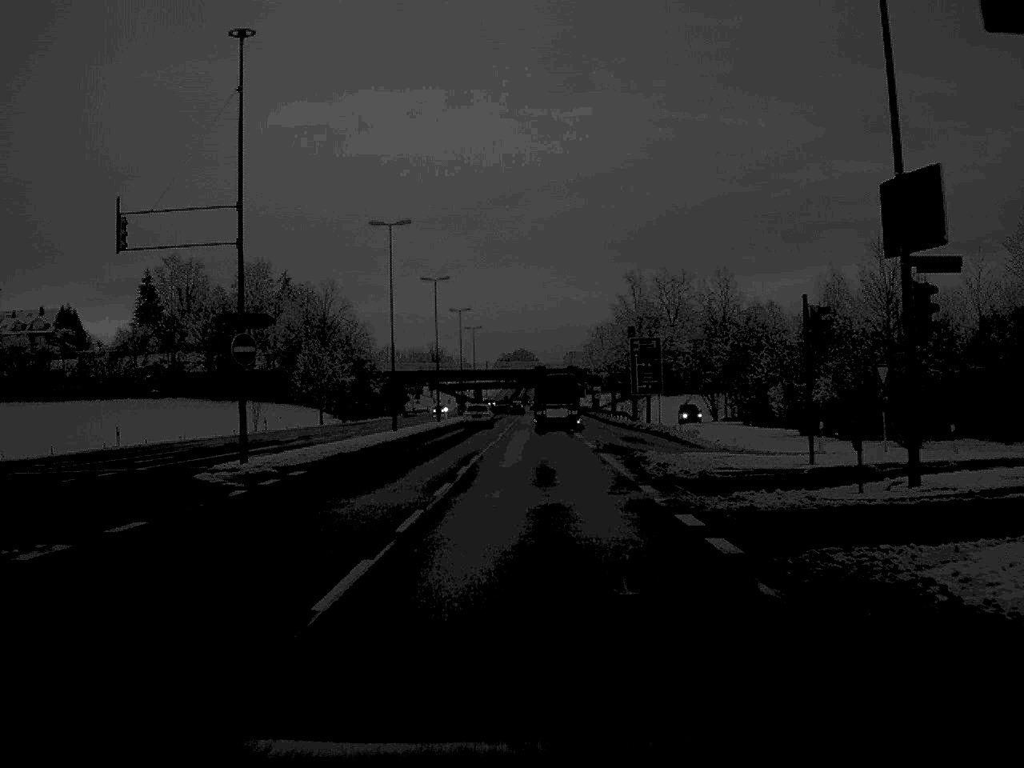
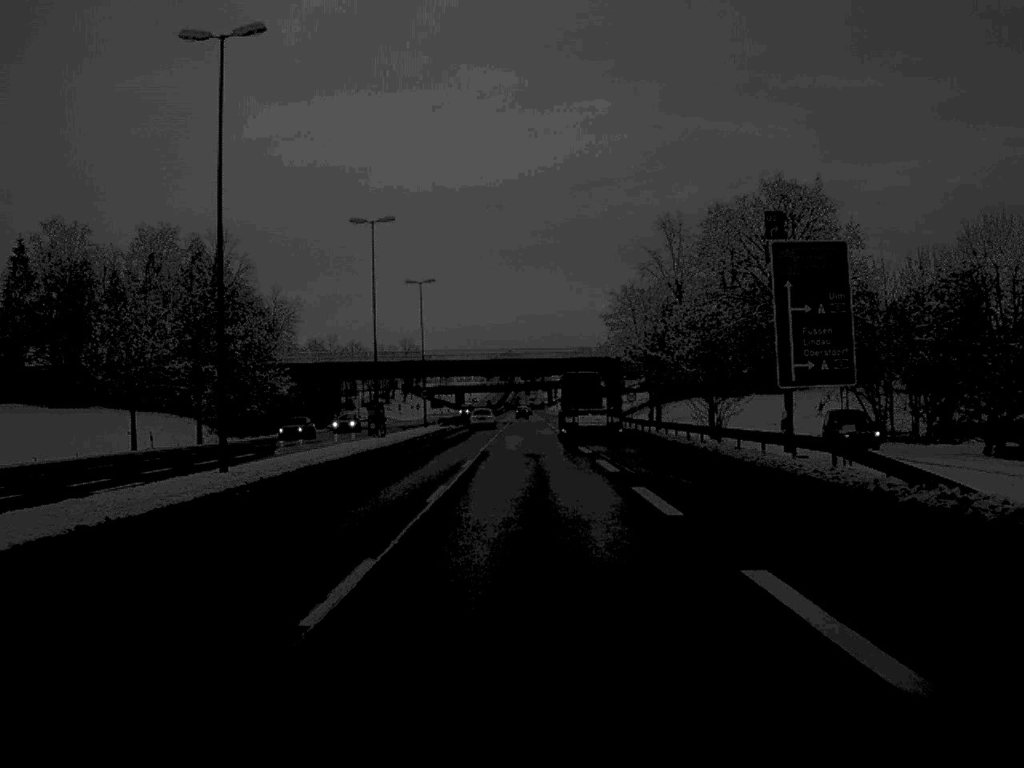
(+0.4, +62.2) m; +1°
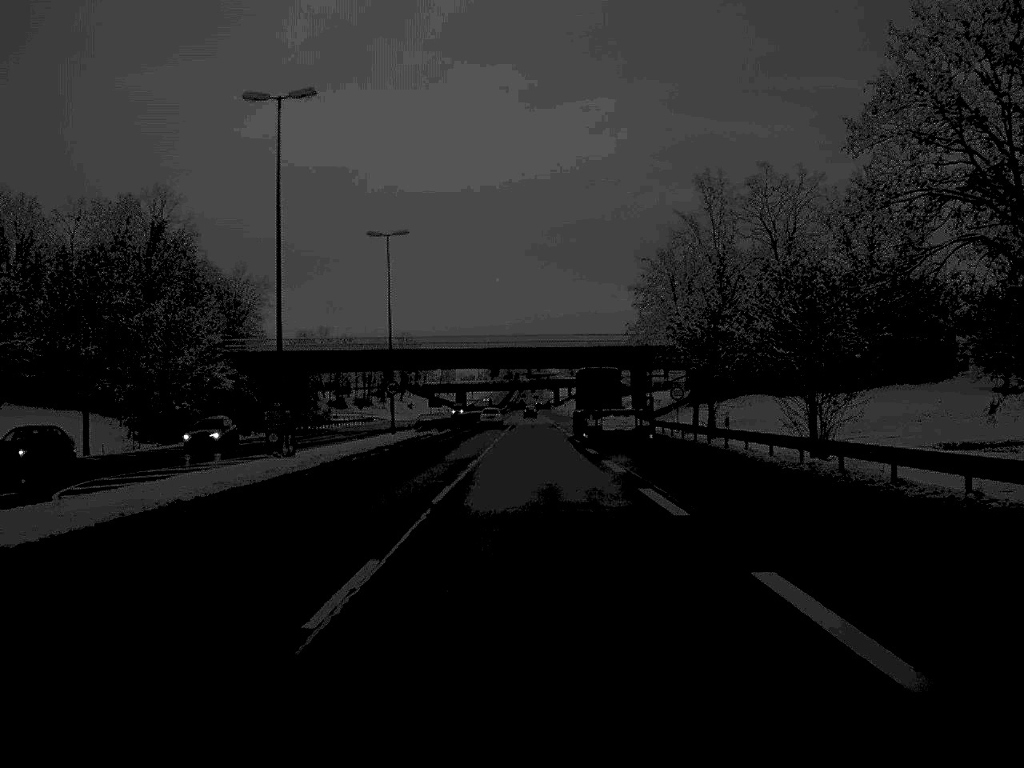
(0.0, +24.2) m; 0°
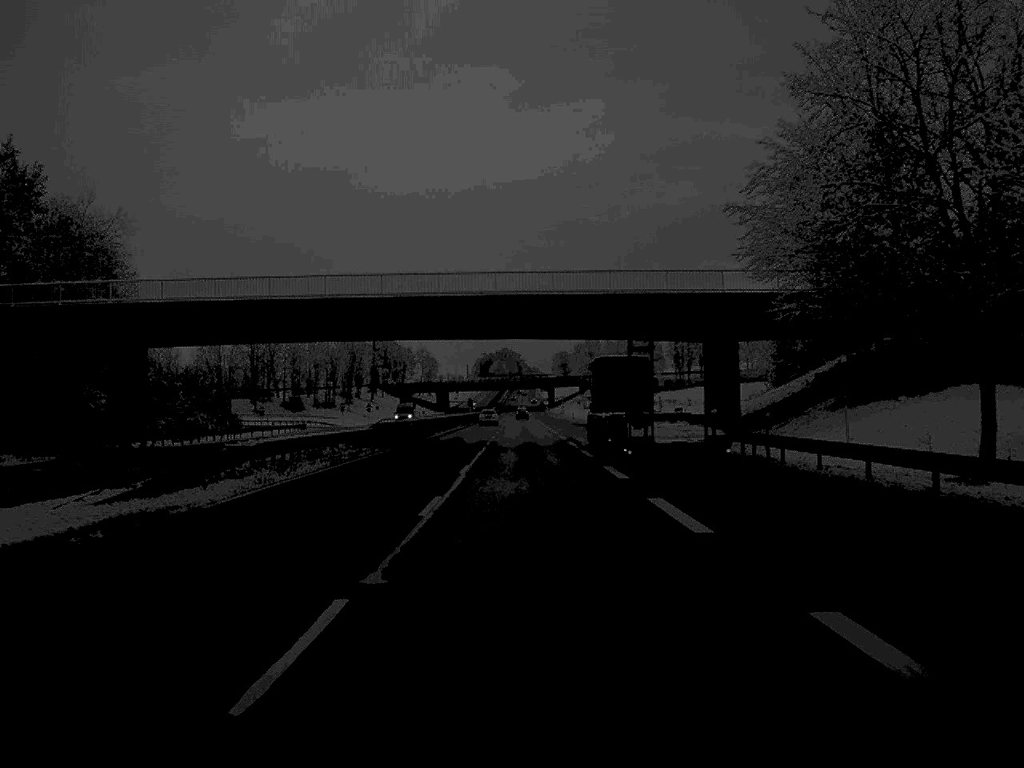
(0.0, +50.6) m; 0°
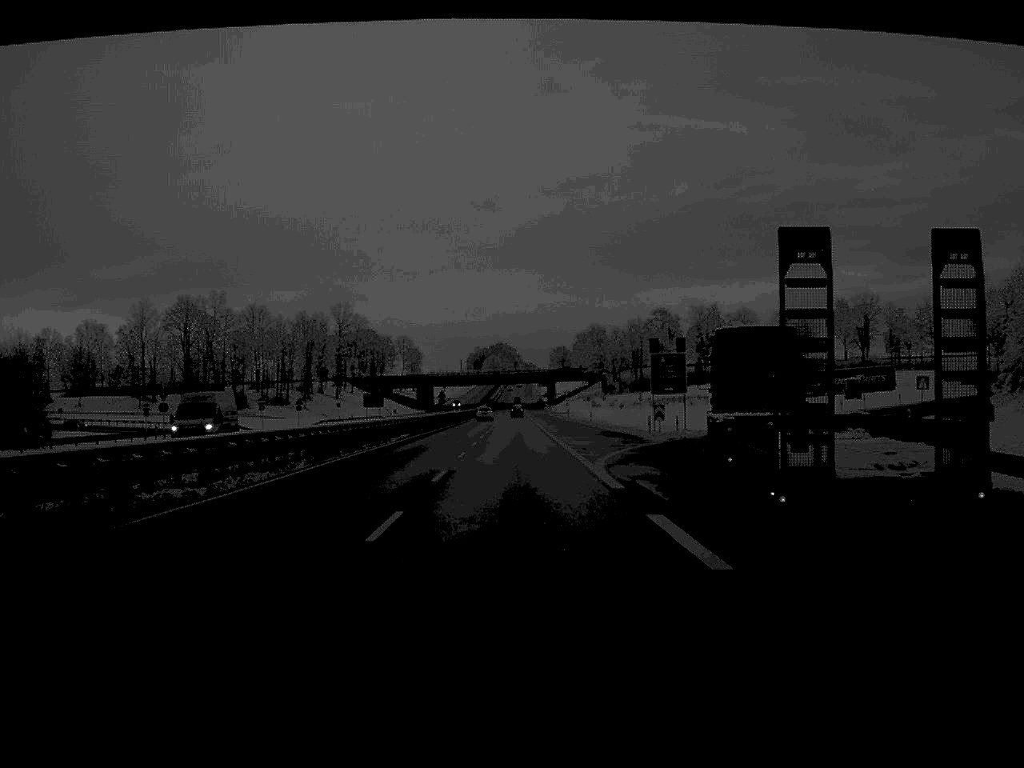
(0.0, +51.7) m; 0°
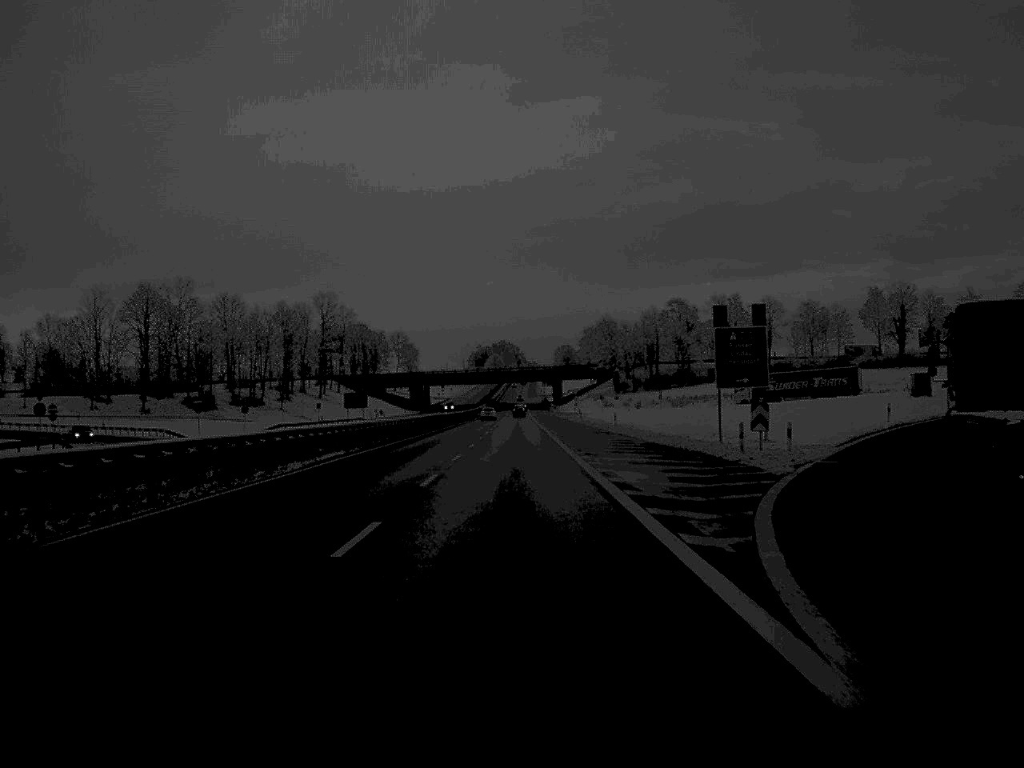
(0.0, +25.5) m; 0°
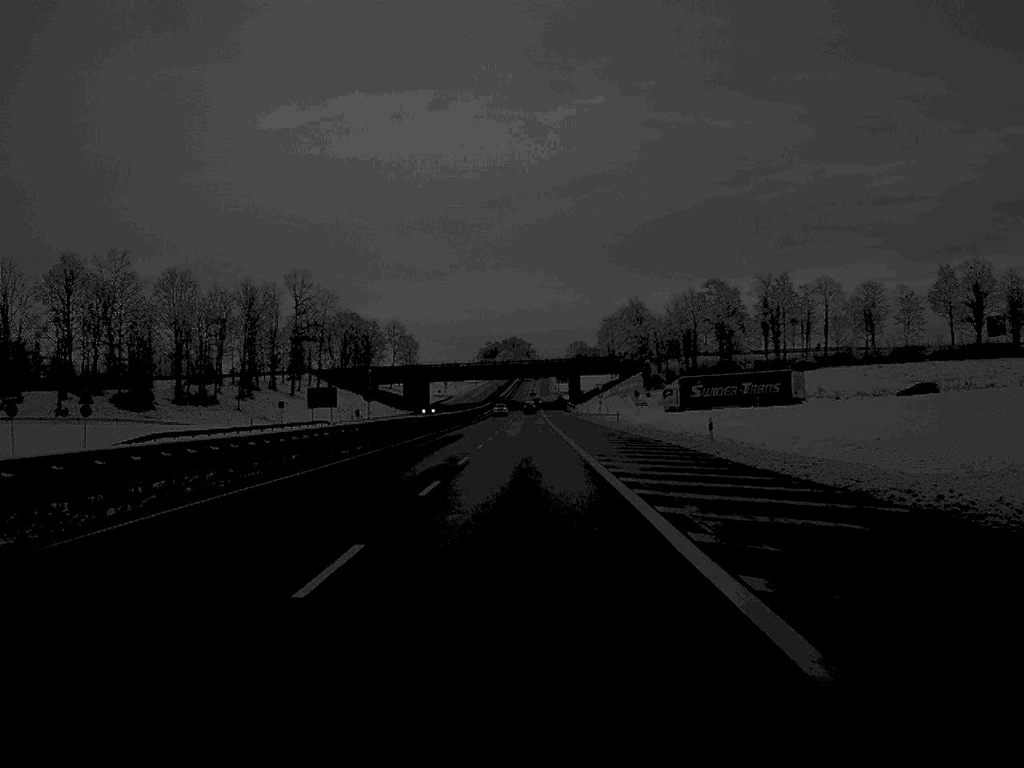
(-0.2, +38.7) m; -1°
